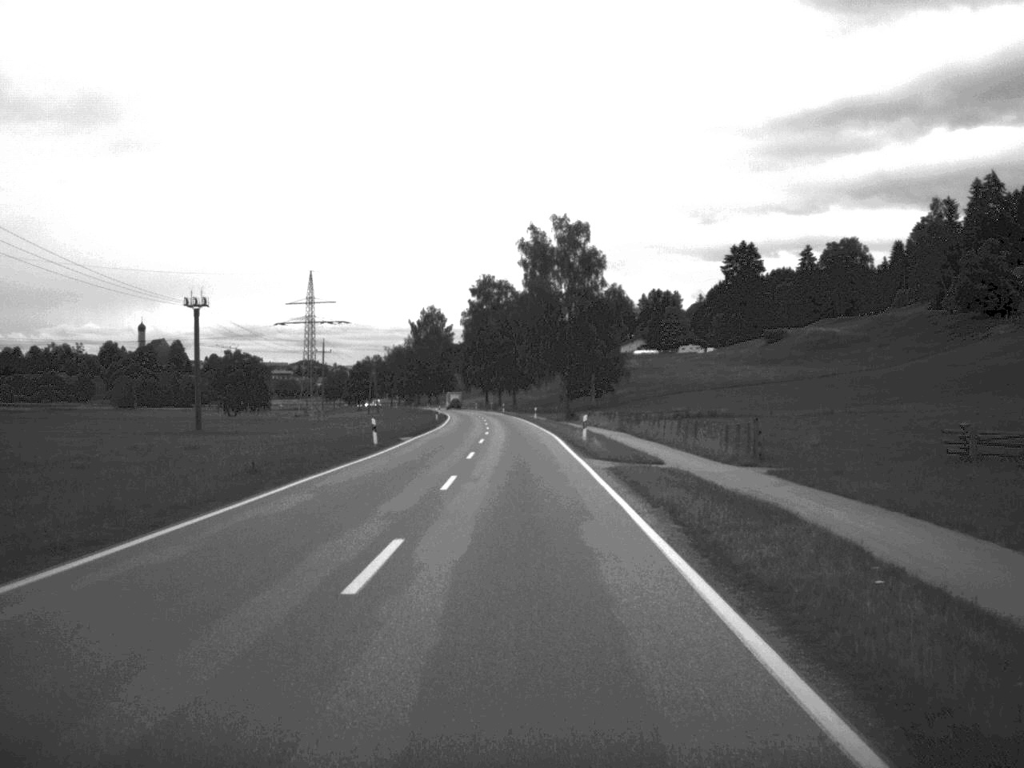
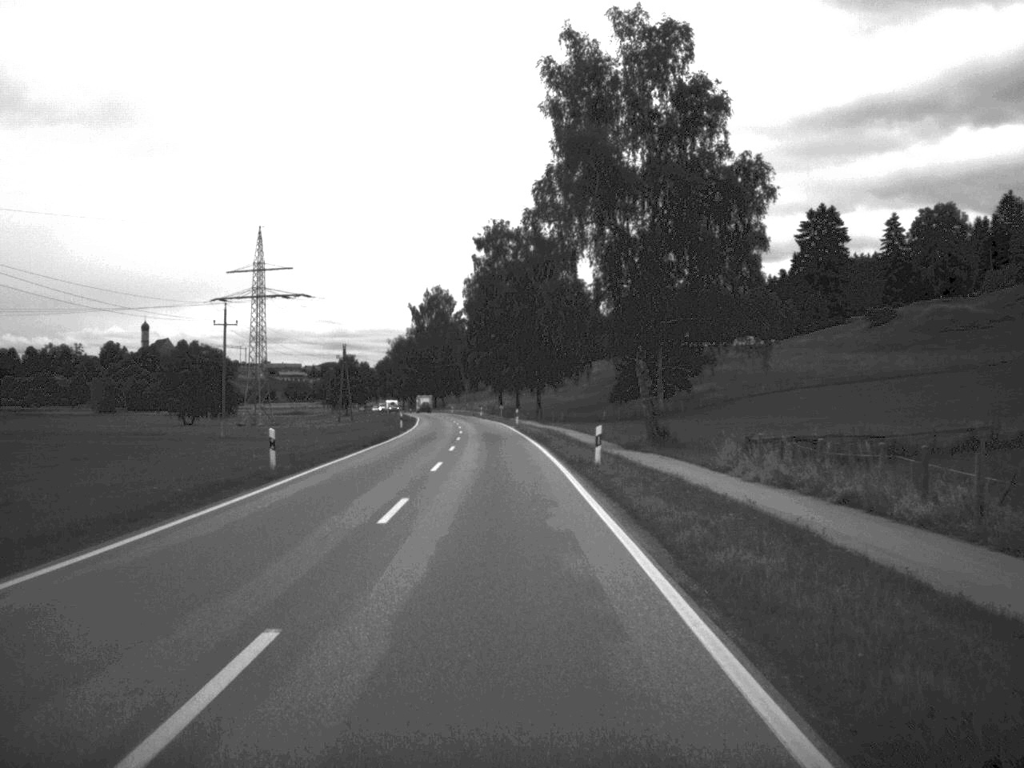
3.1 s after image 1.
(-0.3, +65.0) m; -1°
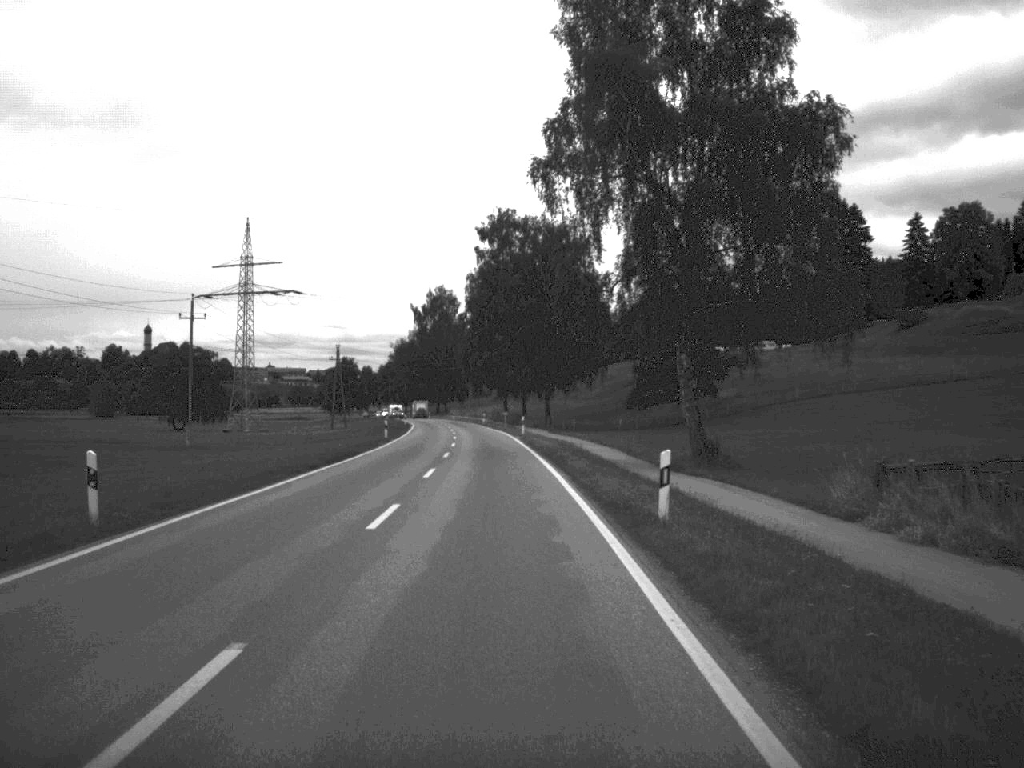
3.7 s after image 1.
(0.0, +12.4) m; 0°
